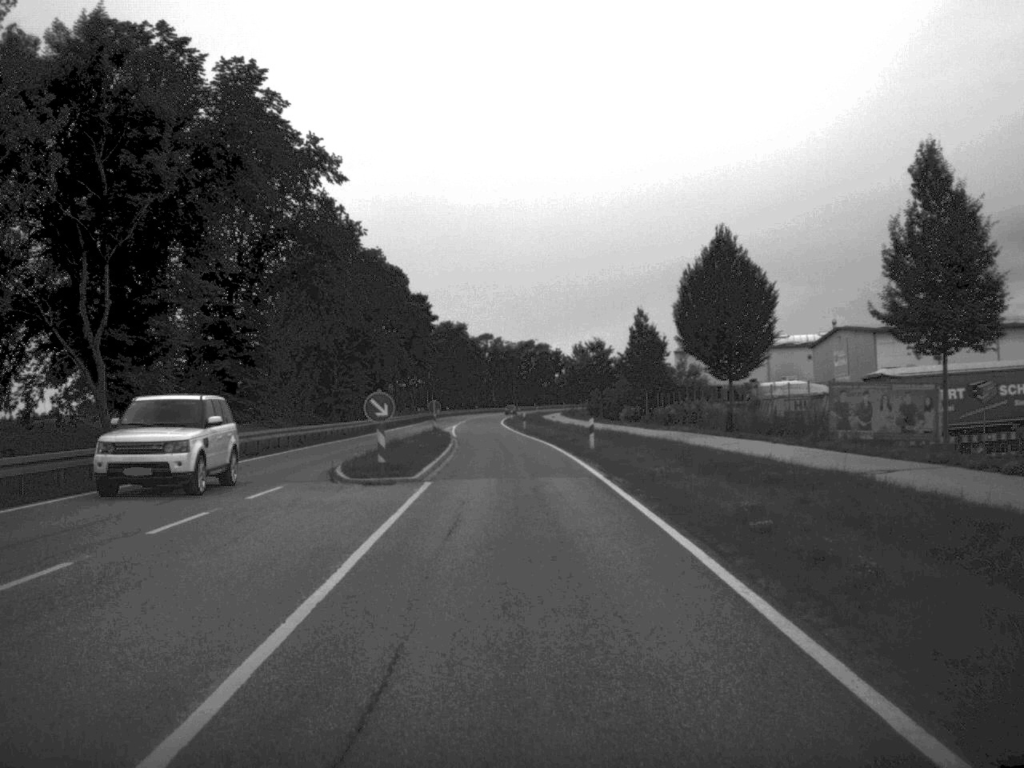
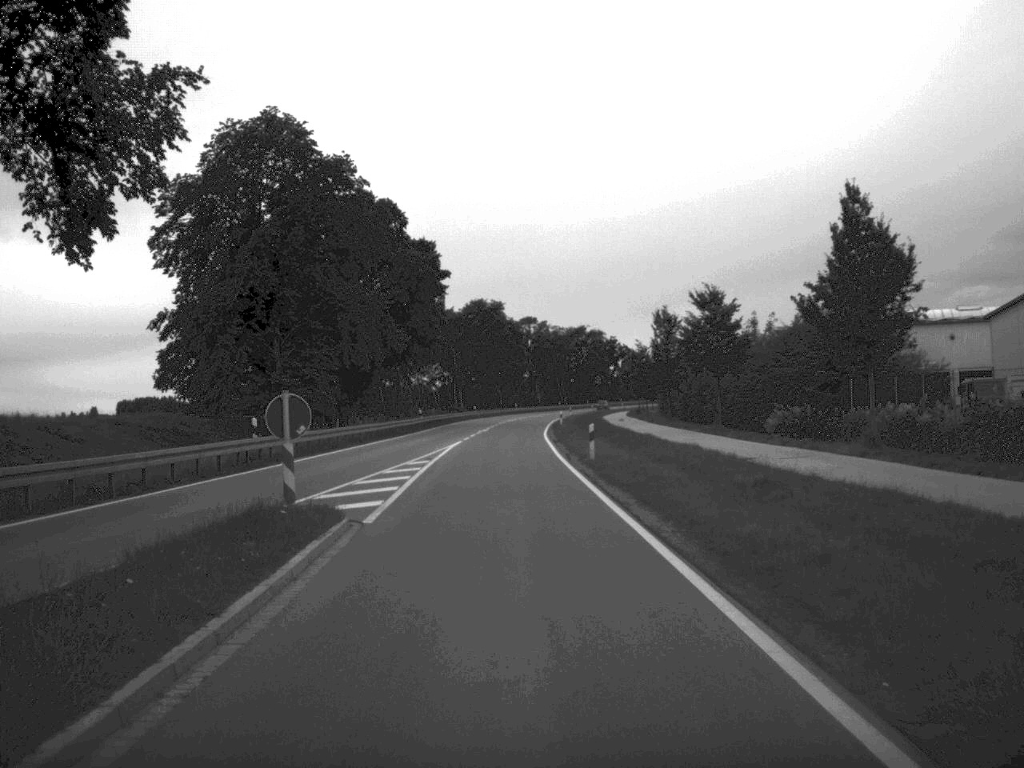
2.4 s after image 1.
(-0.6, +43.3) m; -2°
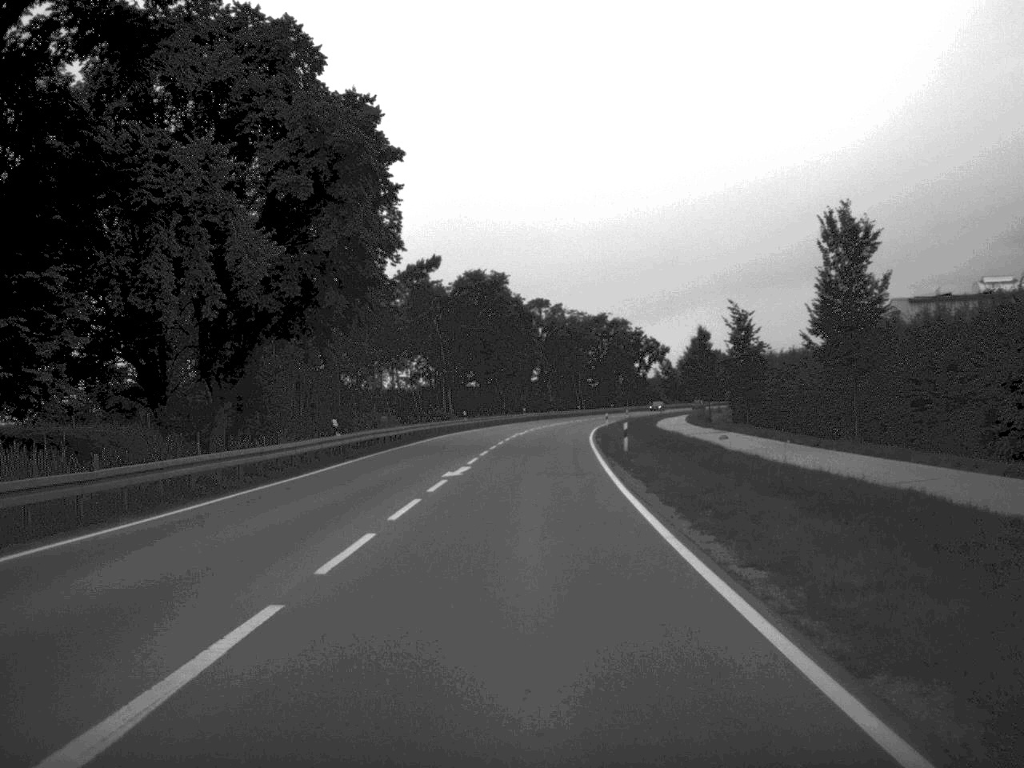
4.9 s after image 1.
(-0.8, +43.5) m; 0°
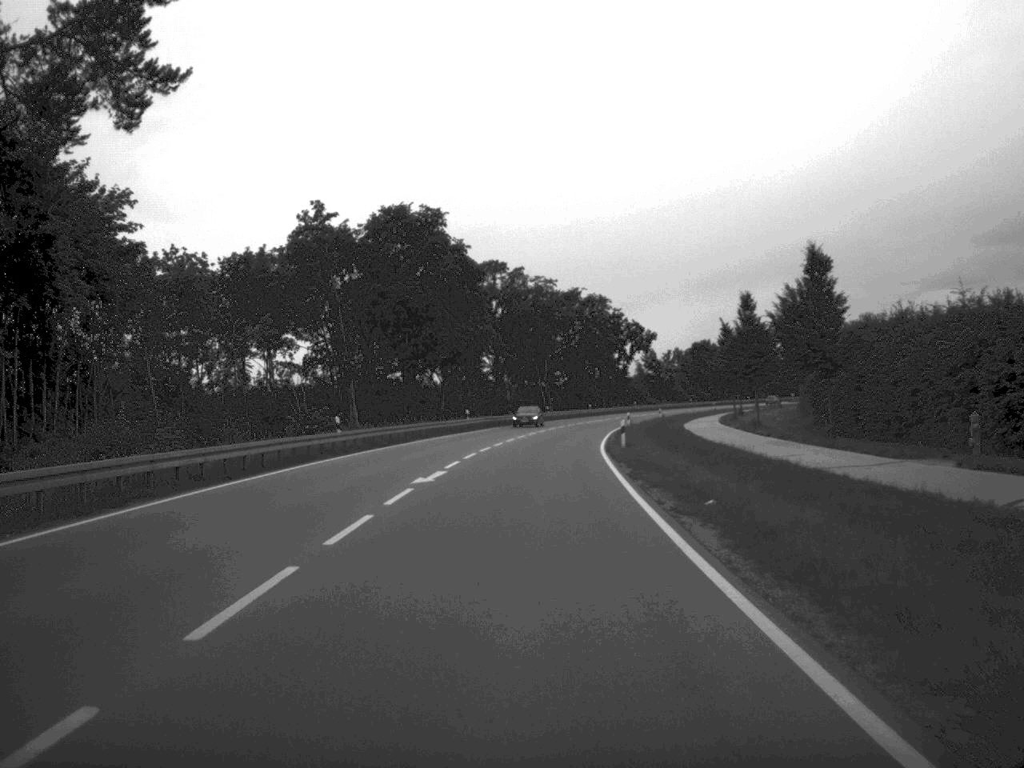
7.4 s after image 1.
(+0.7, +44.8) m; +2°
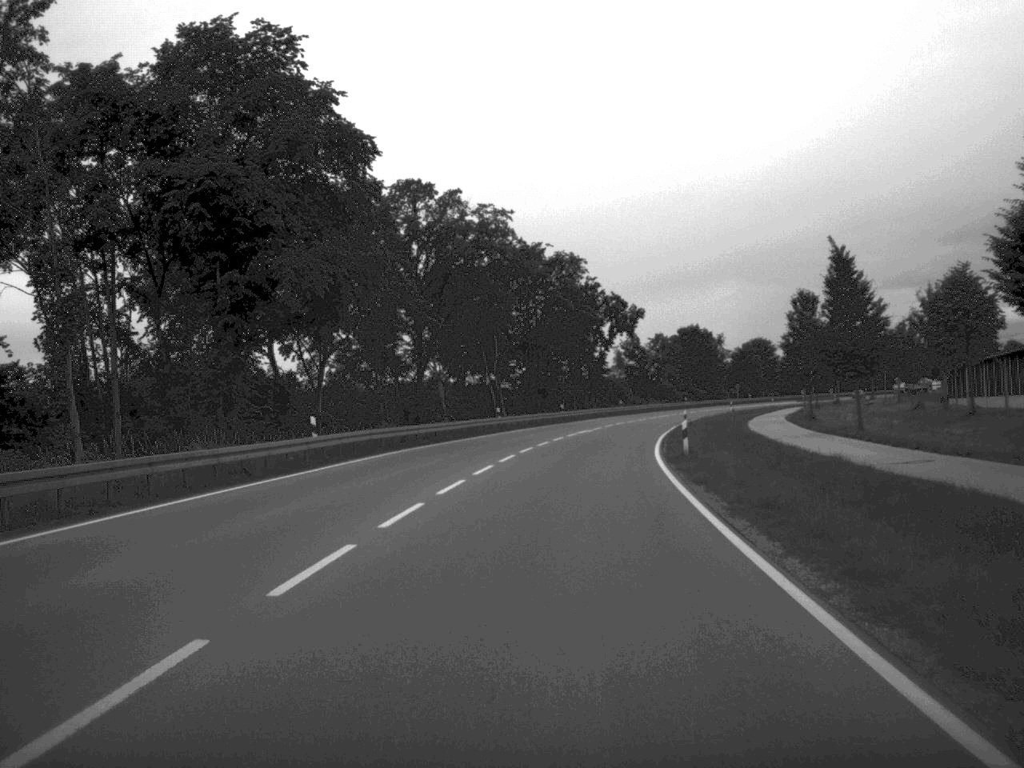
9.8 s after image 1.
(+0.7, +45.2) m; +2°
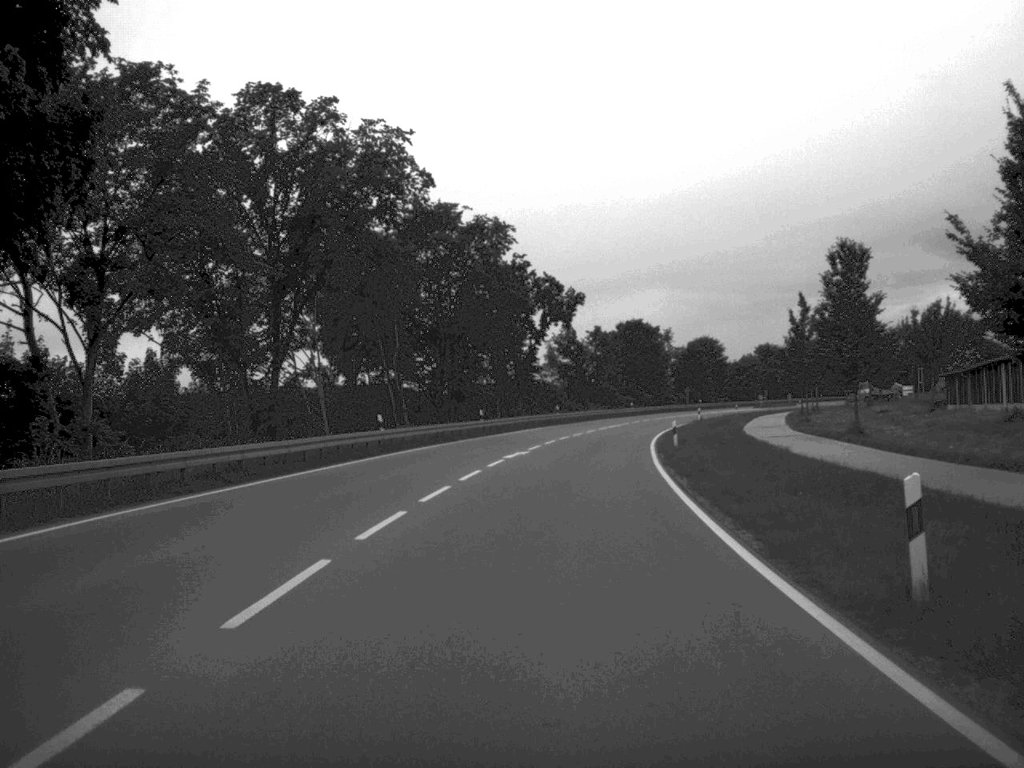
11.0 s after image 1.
(+0.8, +25.0) m; +3°
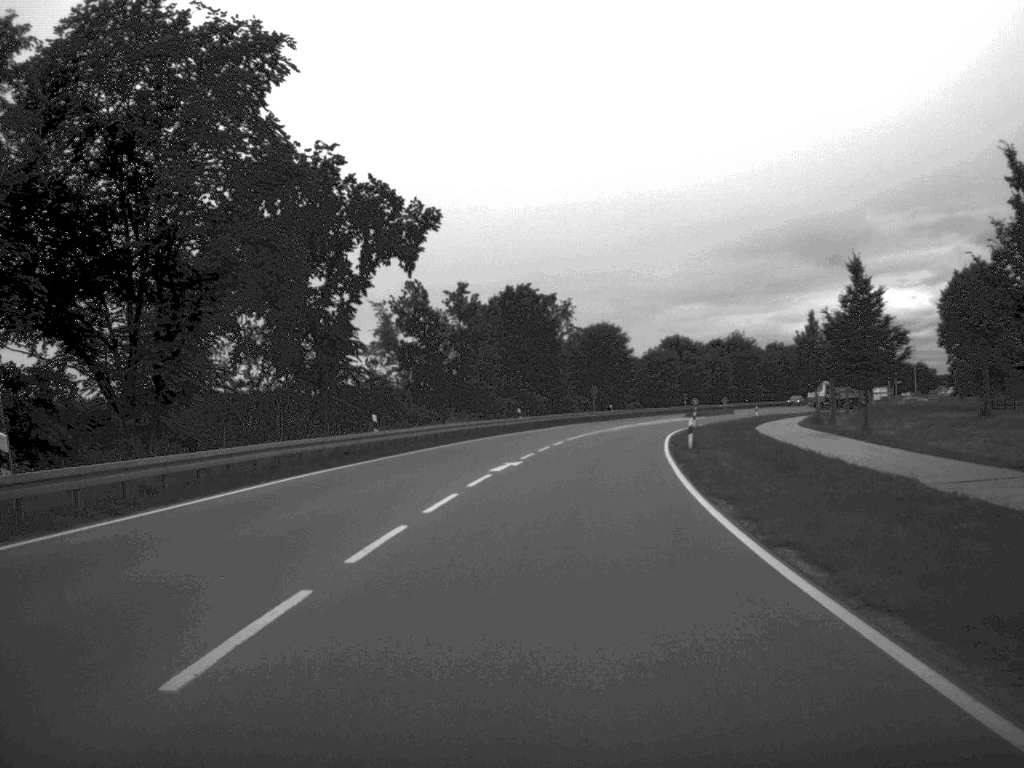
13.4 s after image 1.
(+2.5, +49.0) m; +6°
